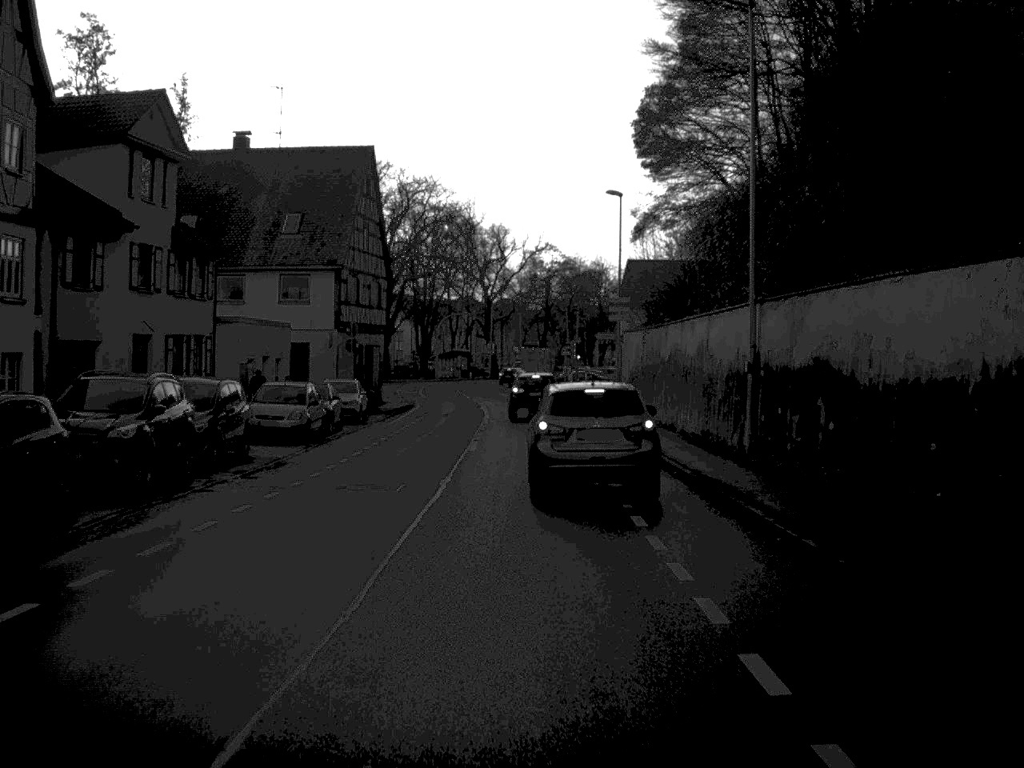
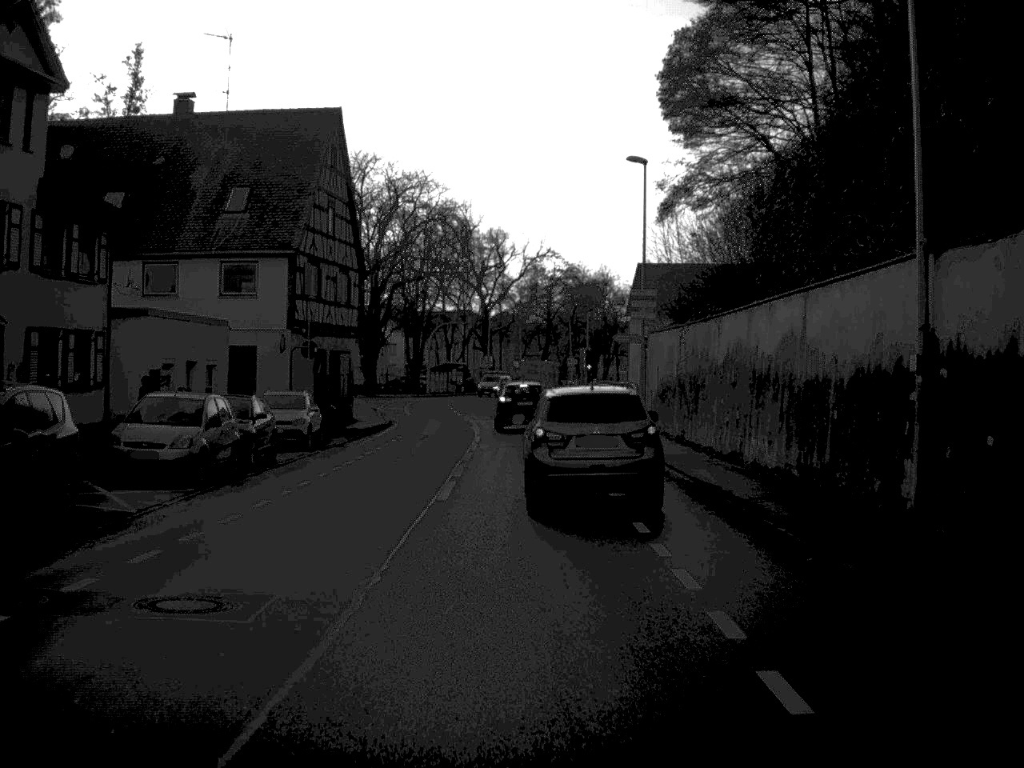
(0.0, +10.4) m; 0°
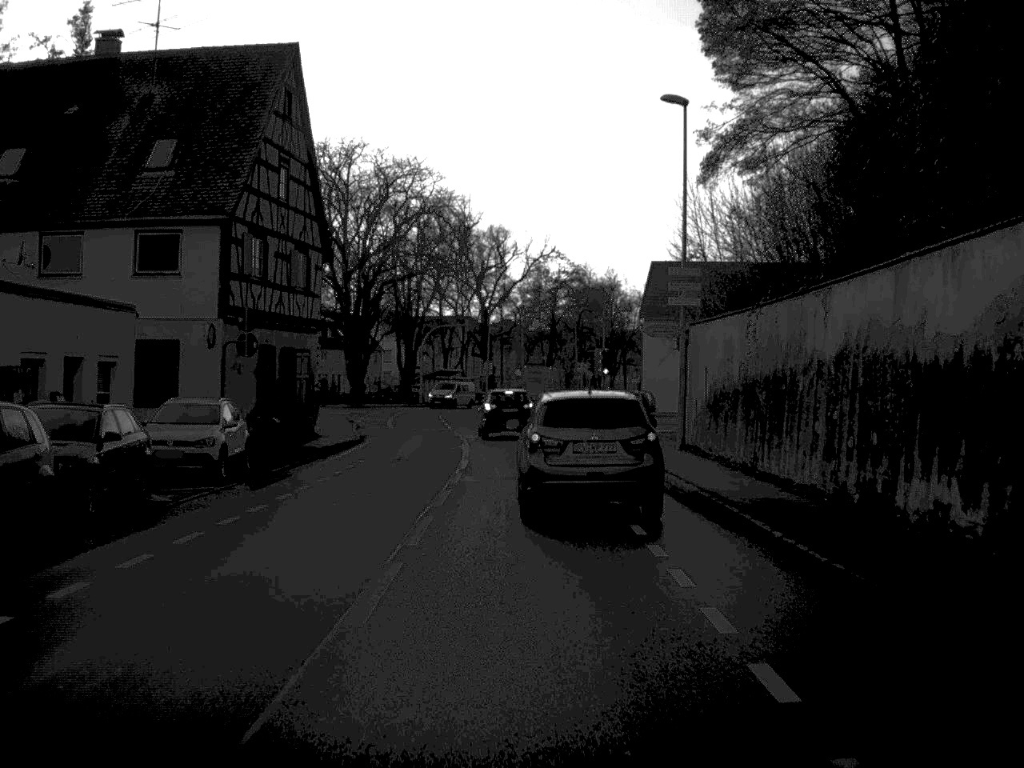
(0.0, +9.7) m; 0°
